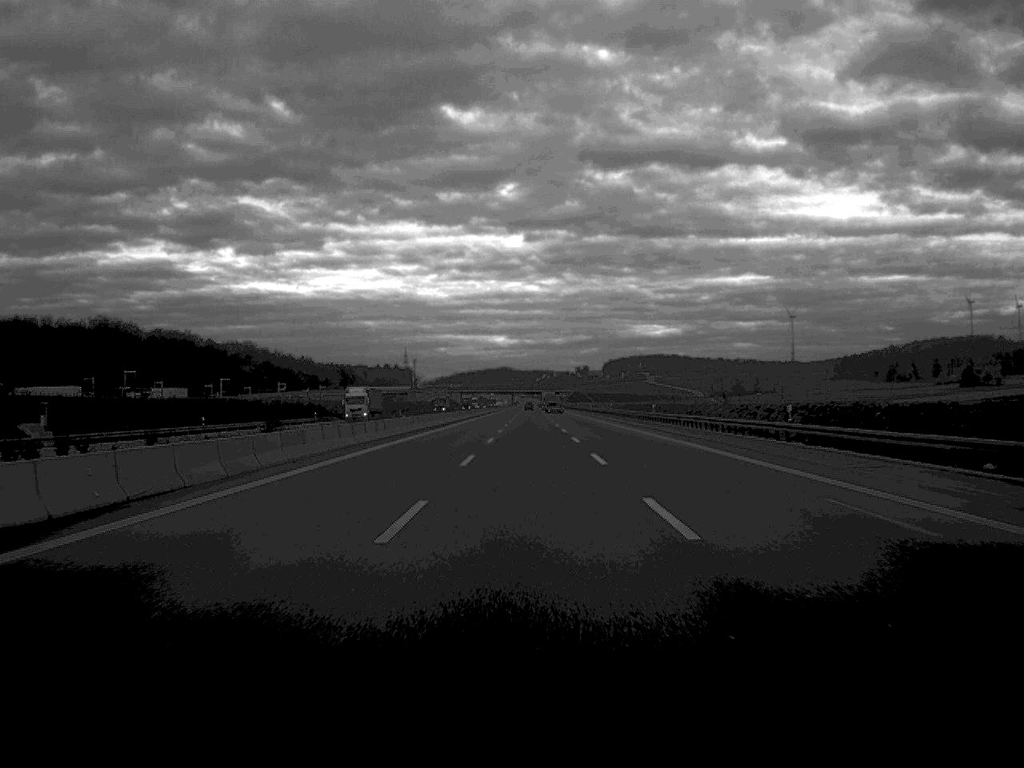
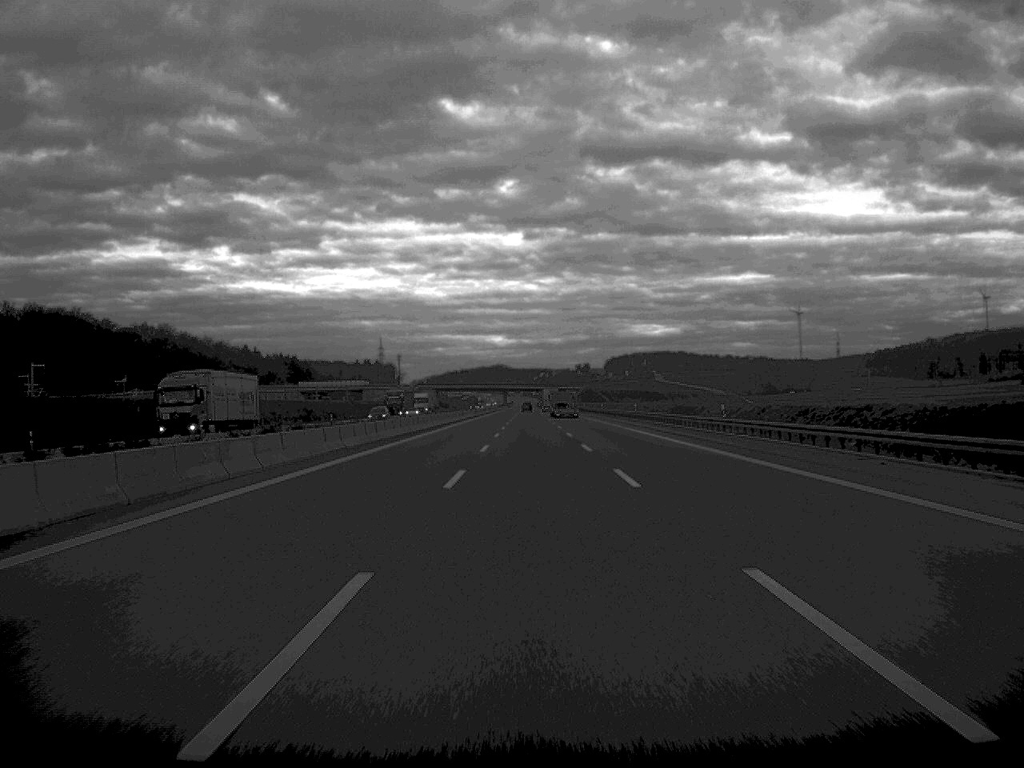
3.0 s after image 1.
(0.0, +134.3) m; 0°
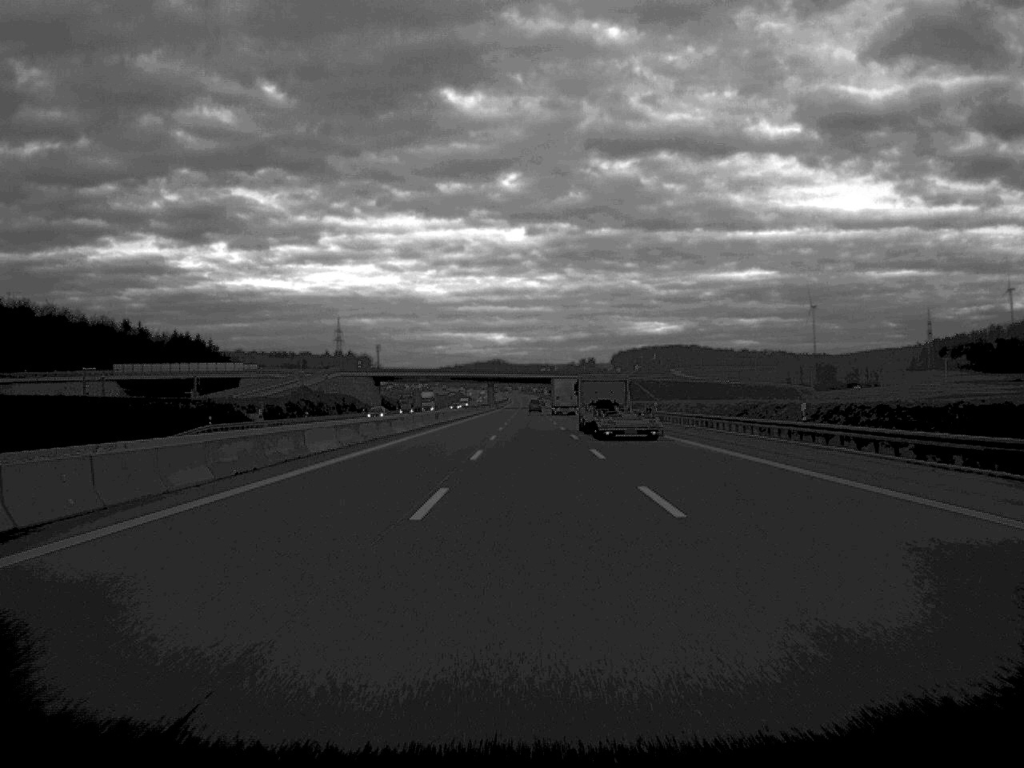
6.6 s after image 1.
(-0.1, +165.8) m; 0°
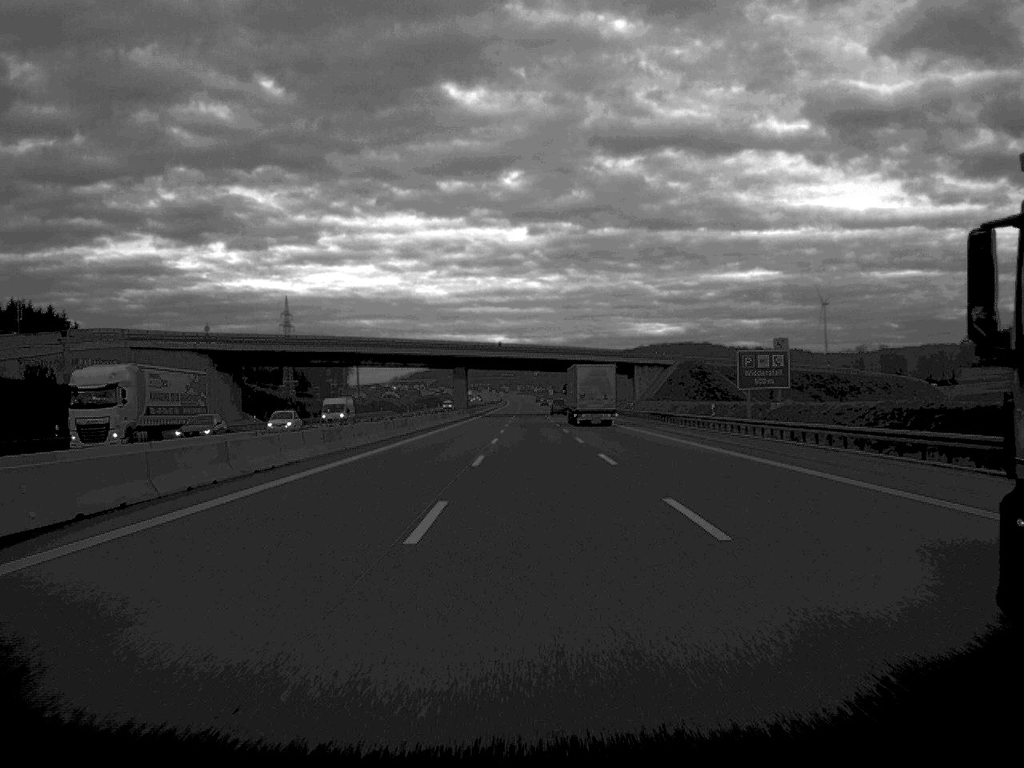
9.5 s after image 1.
(-0.2, +127.4) m; 0°
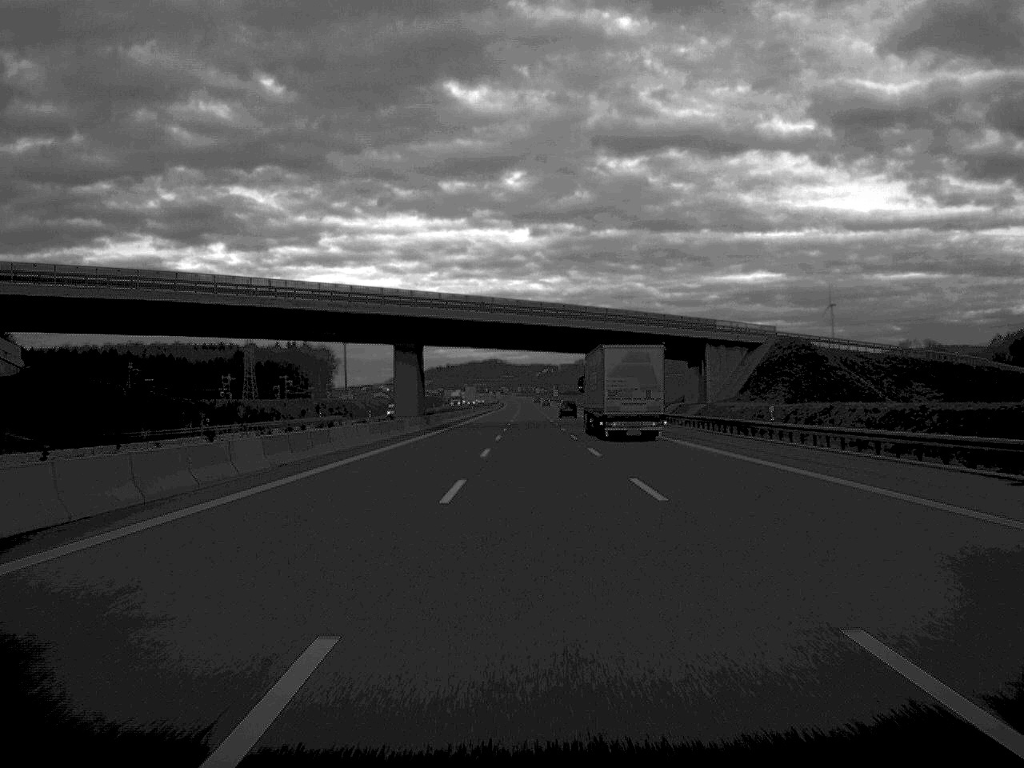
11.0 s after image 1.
(0.0, +65.1) m; 0°
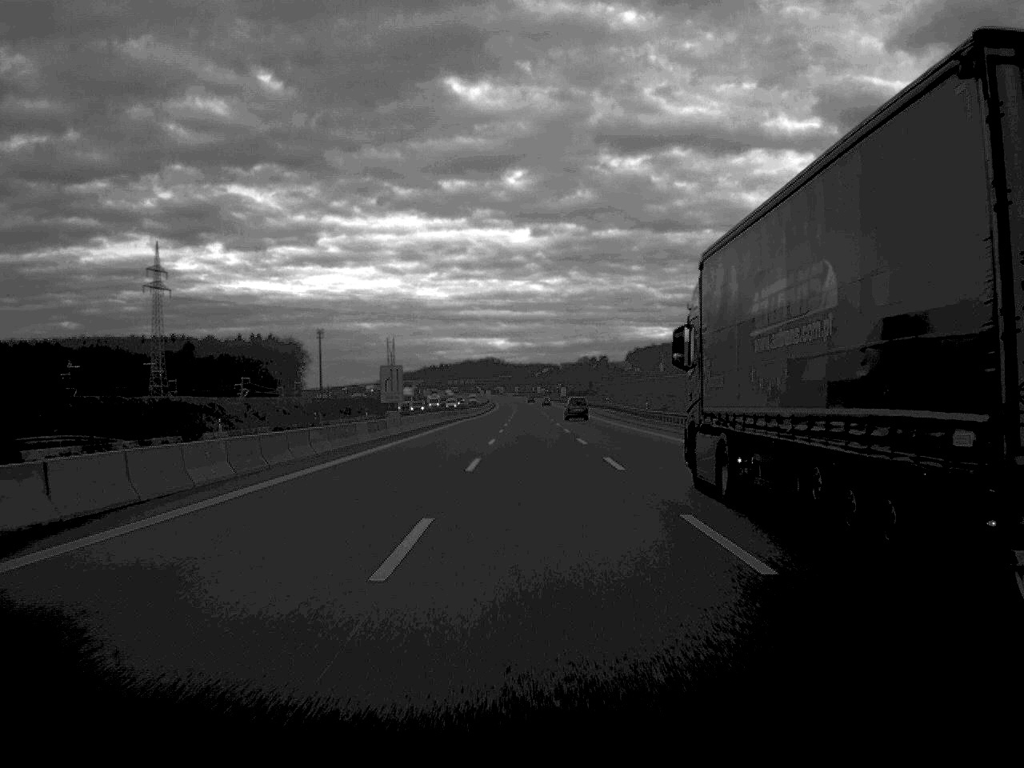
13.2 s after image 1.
(0.0, +98.7) m; 0°
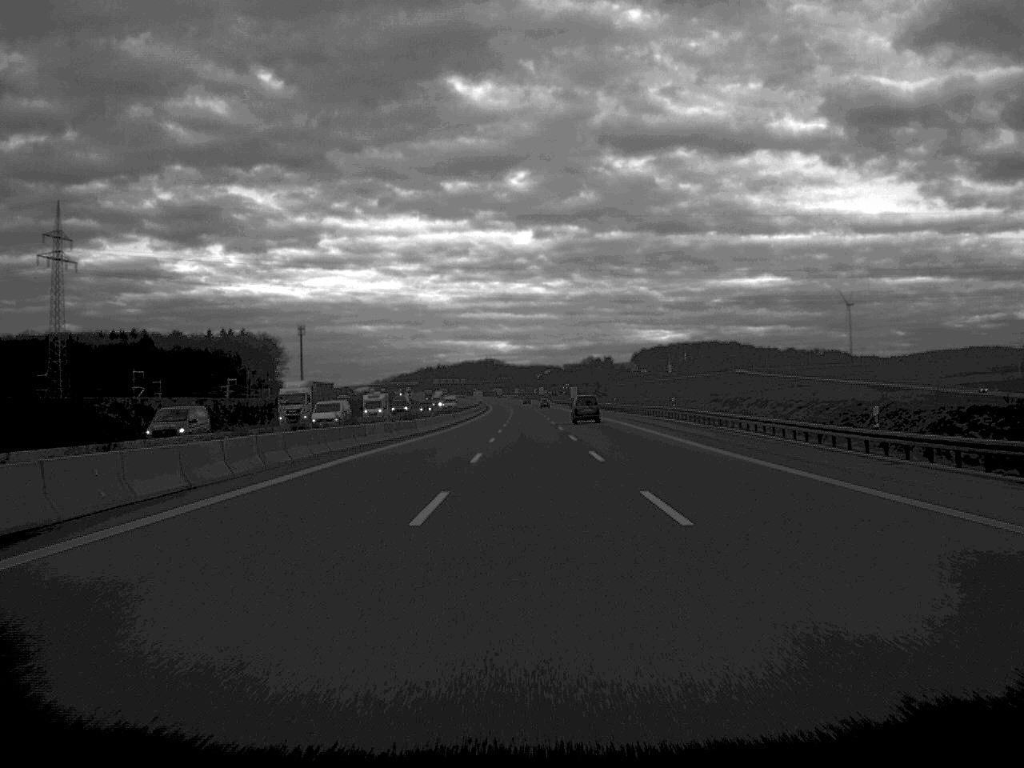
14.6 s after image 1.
(+0.1, +66.0) m; 0°
